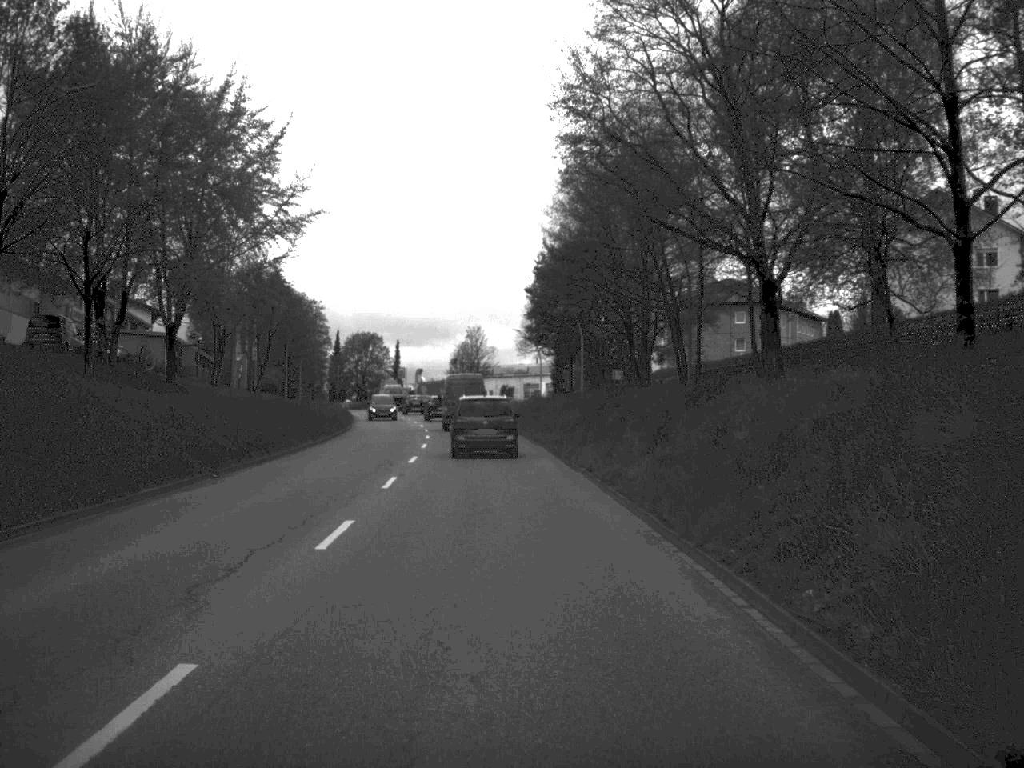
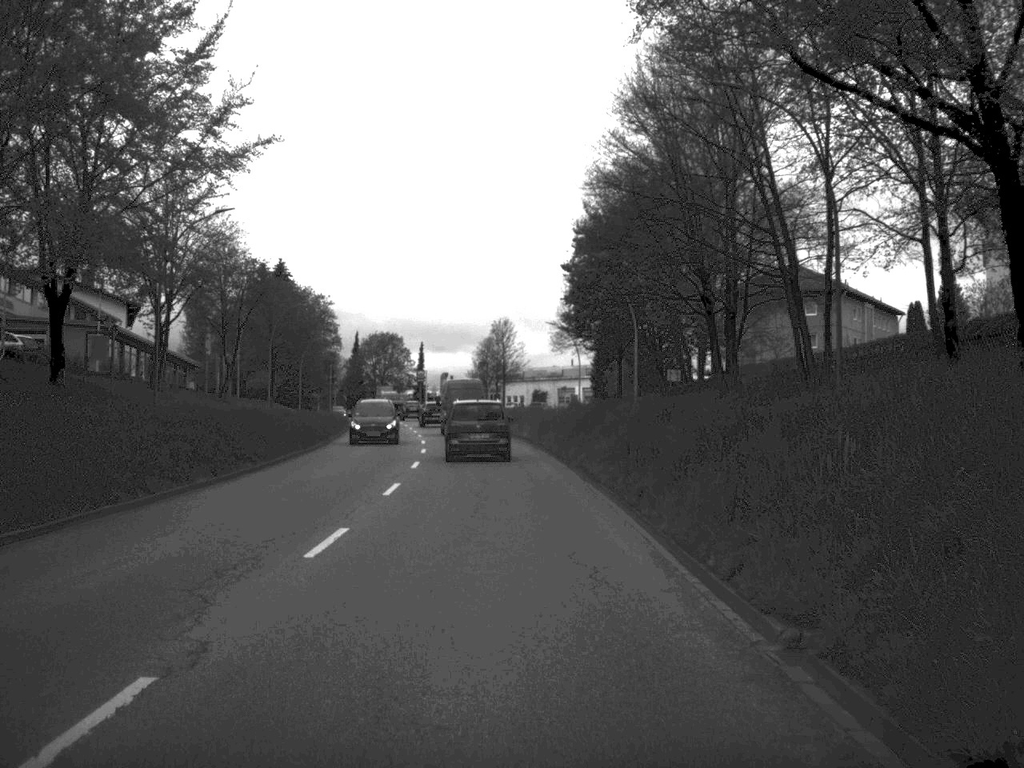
(-0.2, +18.0) m; -2°
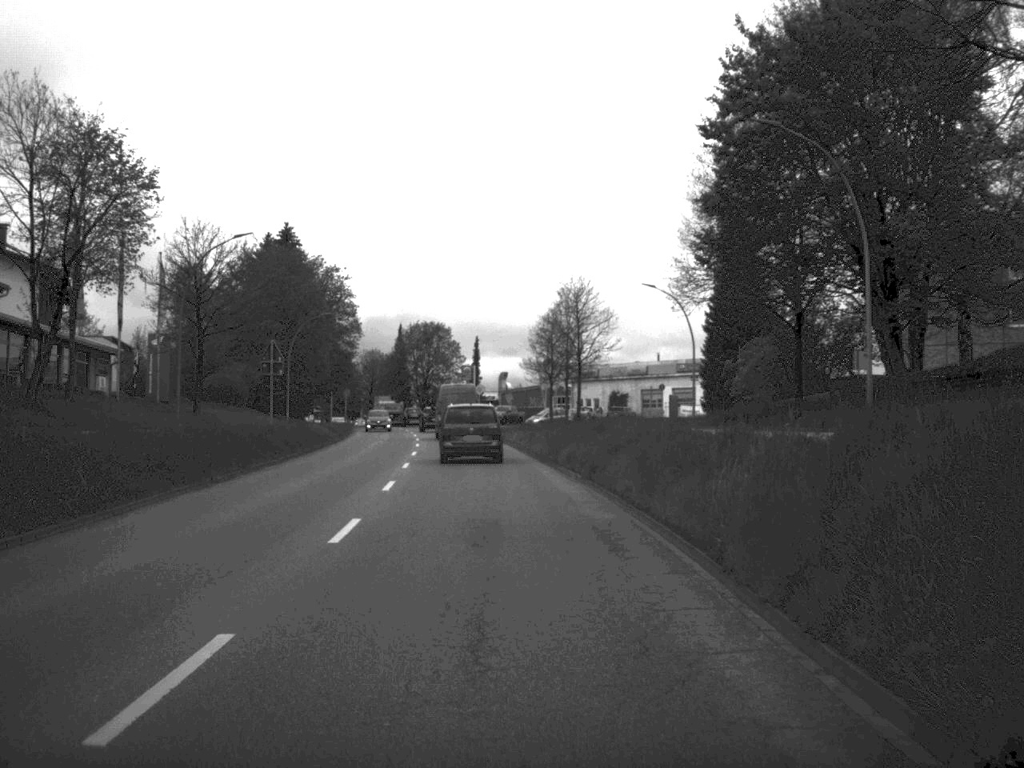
(-0.9, +33.9) m; -3°
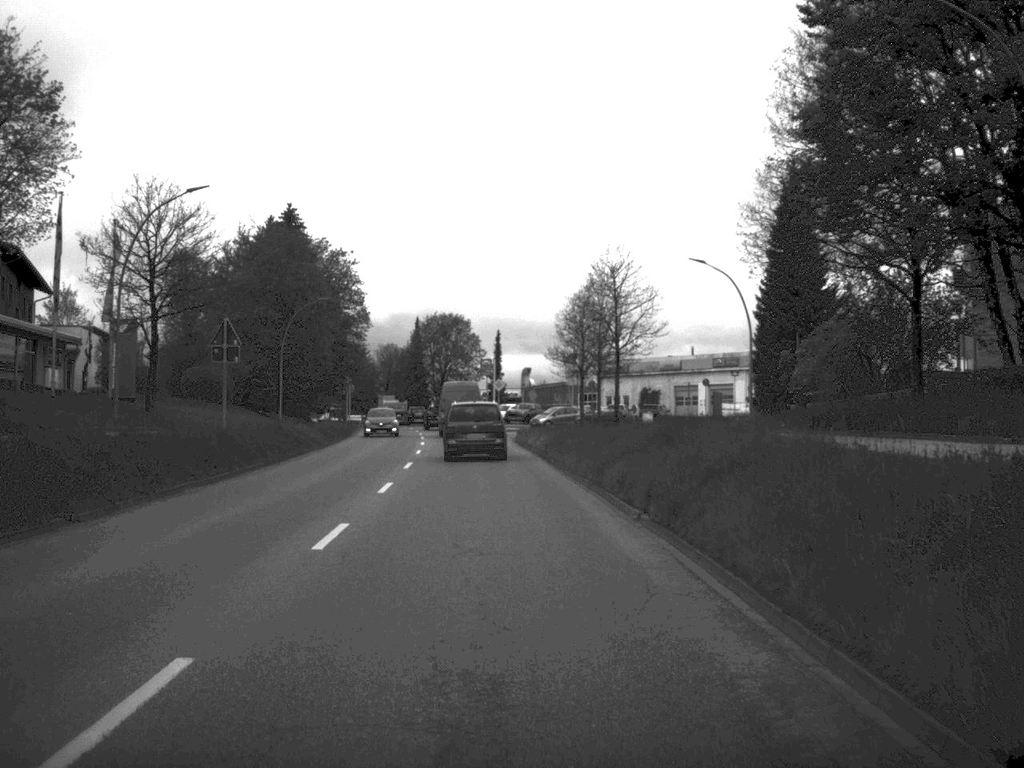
(-0.1, +9.9) m; -1°
